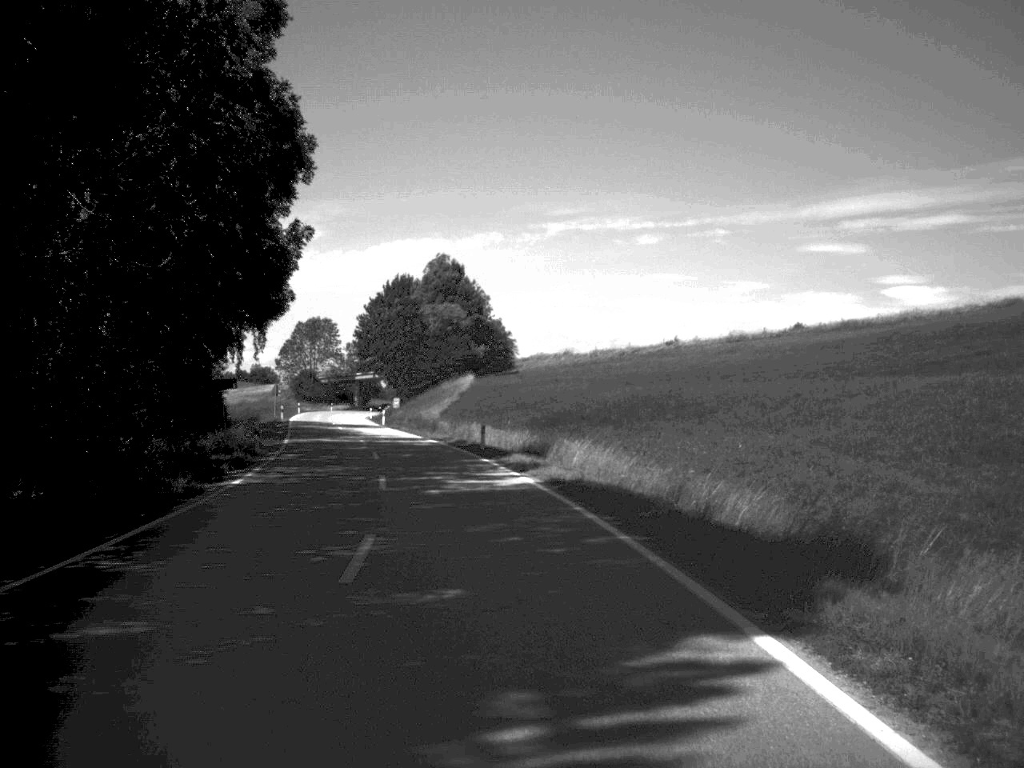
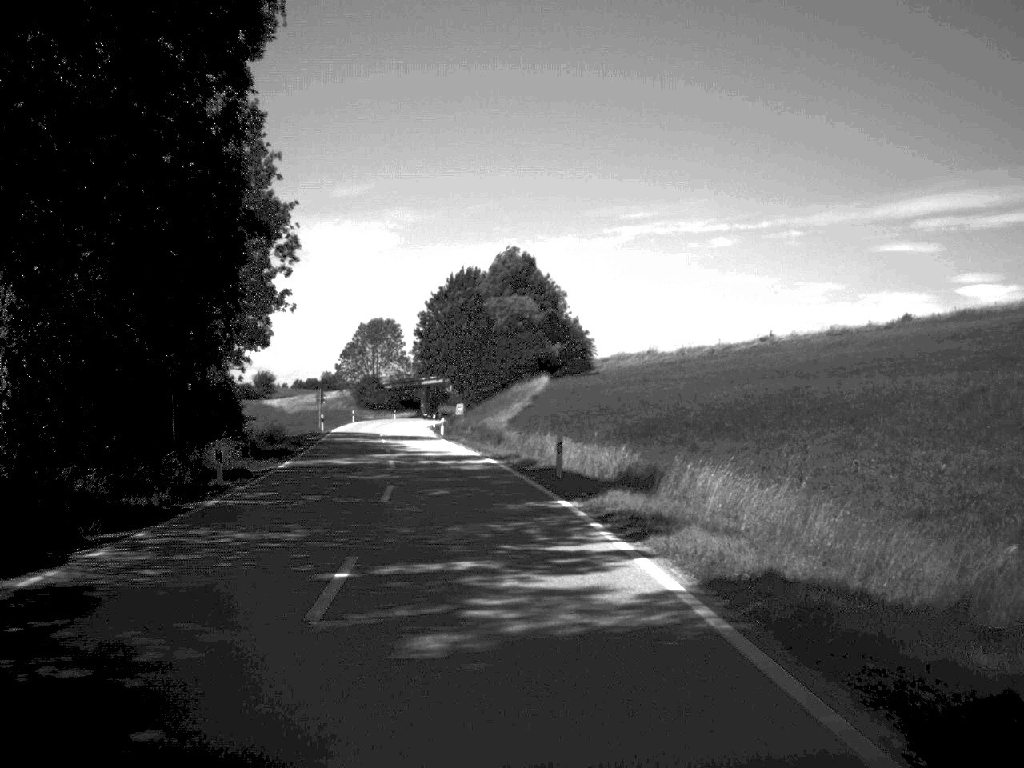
(-0.4, +13.9) m; -4°
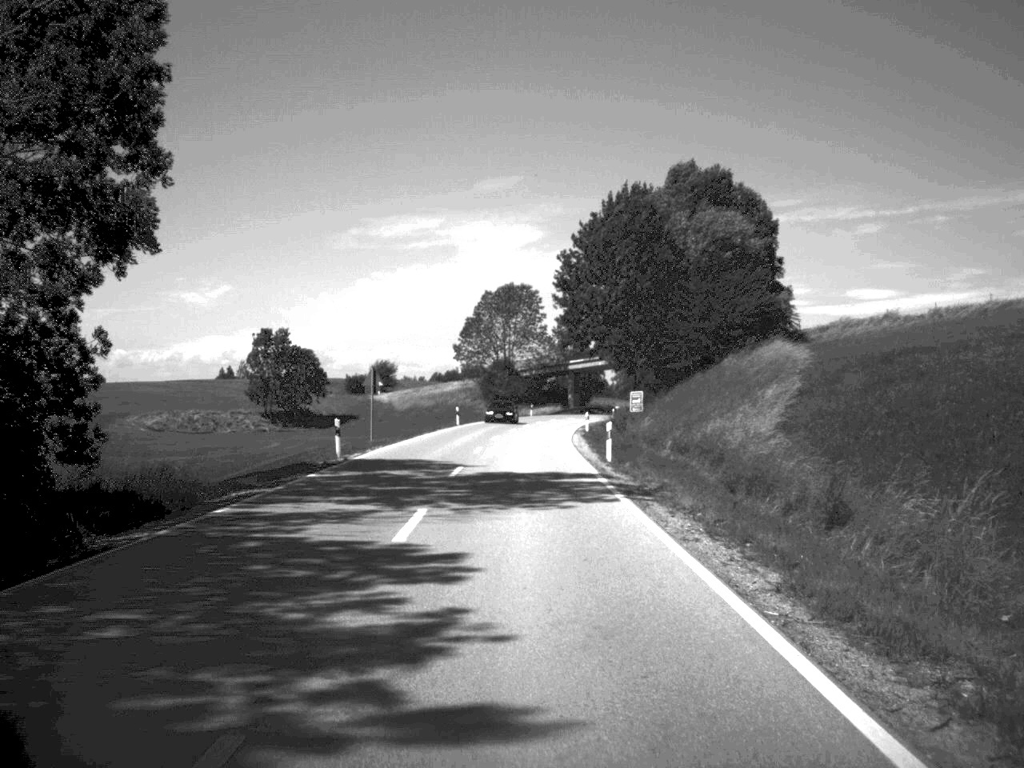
(-3.1, +42.6) m; -7°
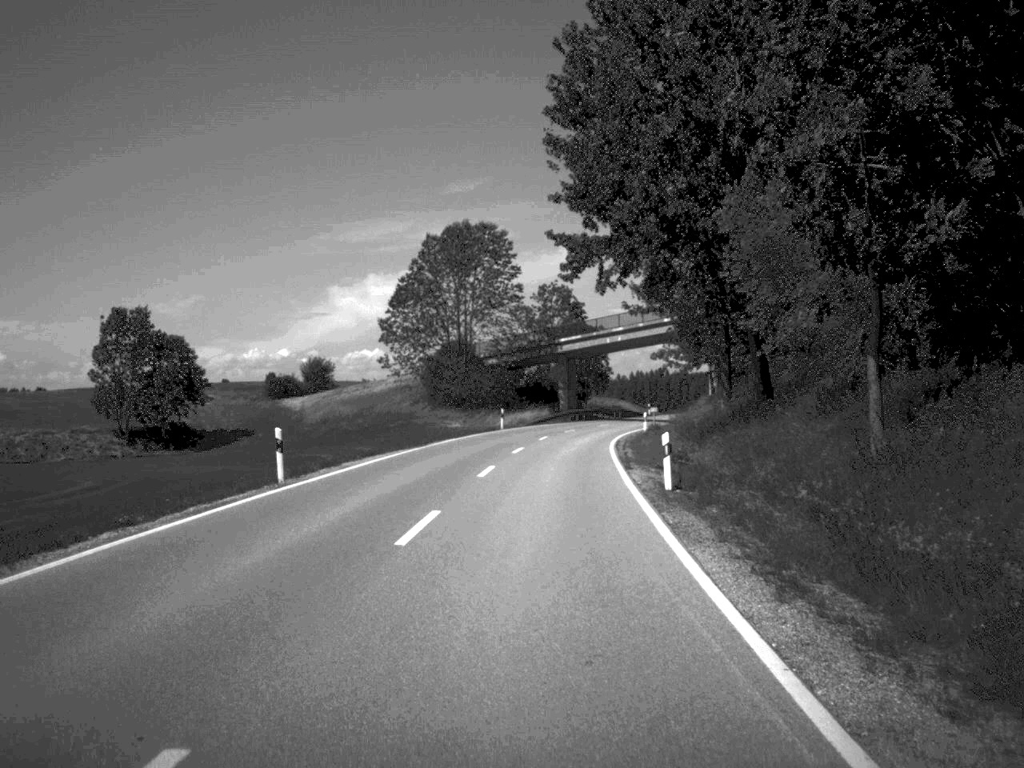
(+0.3, +47.4) m; +1°
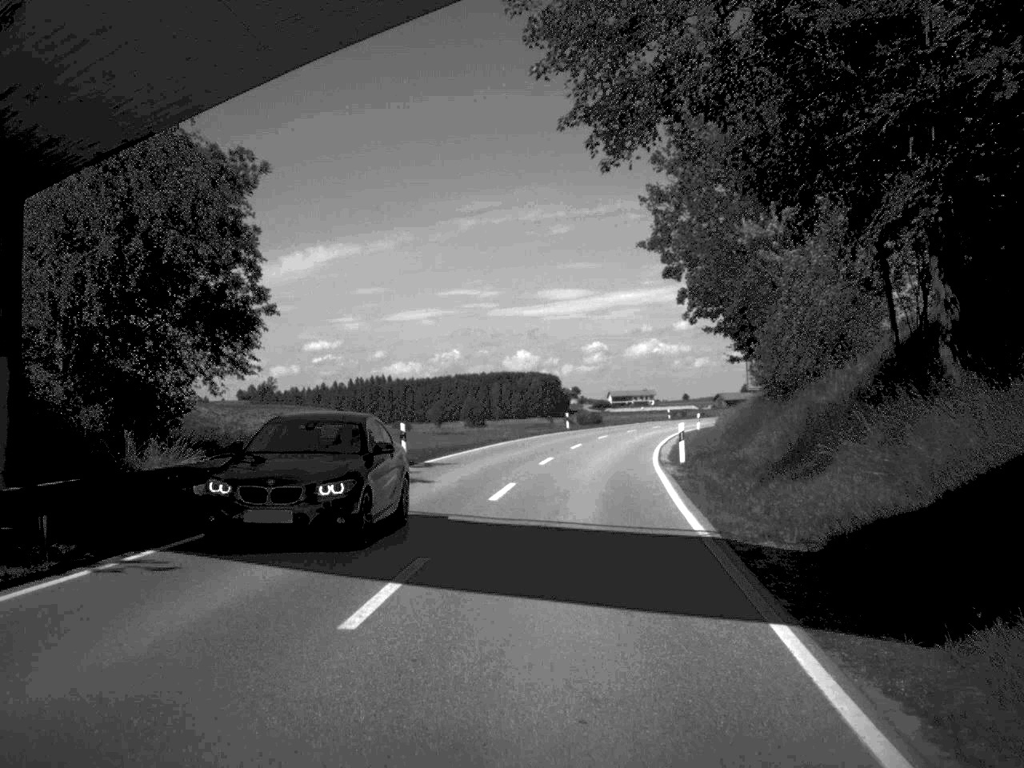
(+6.2, +75.0) m; +12°
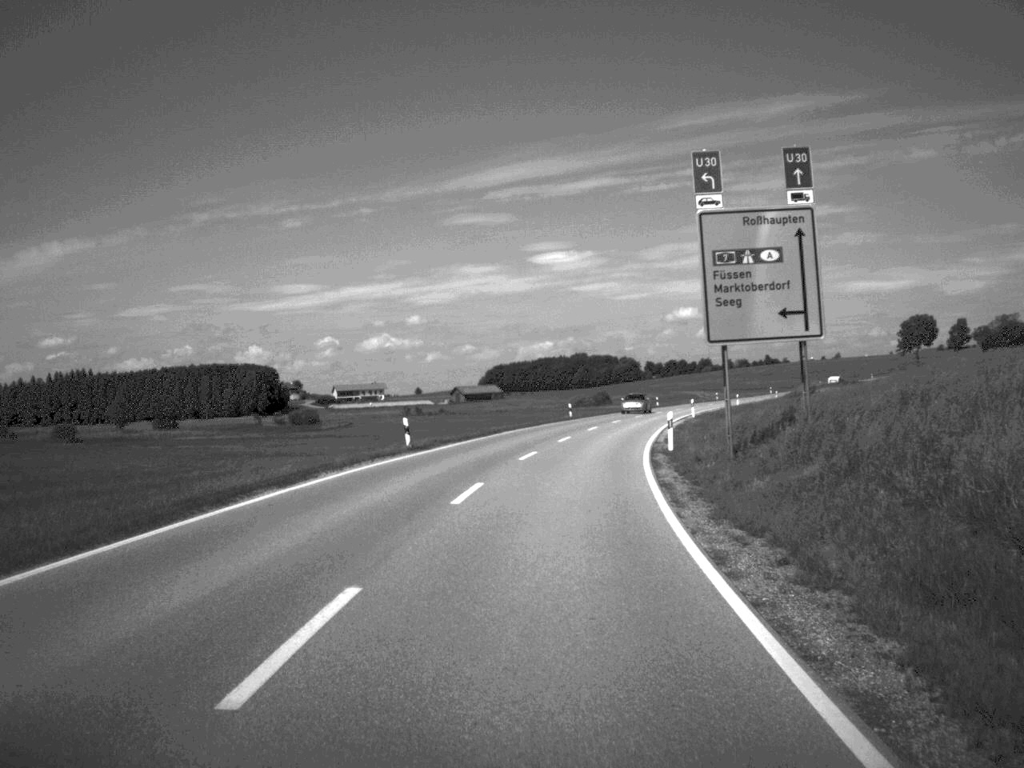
(+7.4, +71.8) m; +12°
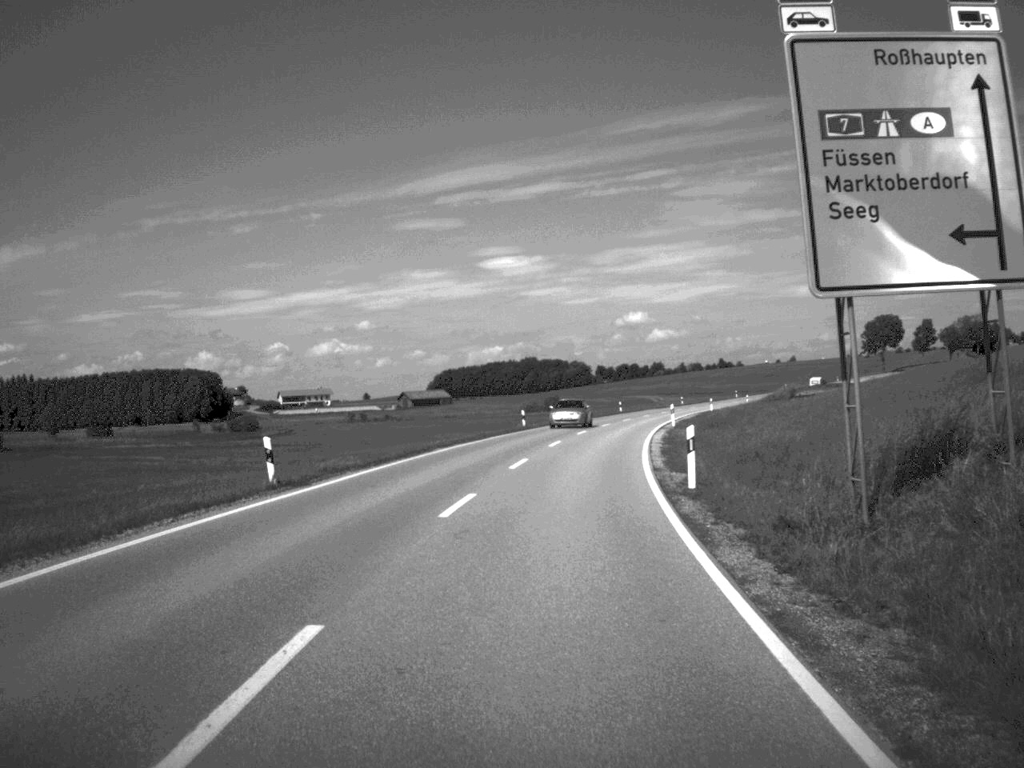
(+0.3, +13.3) m; +2°
